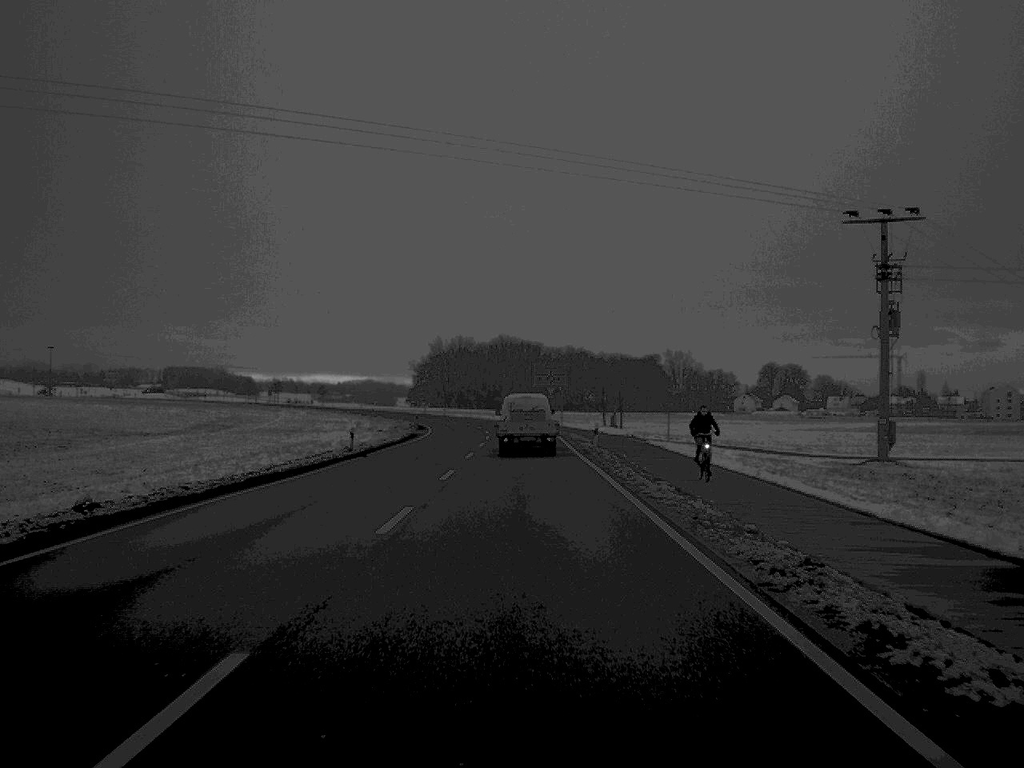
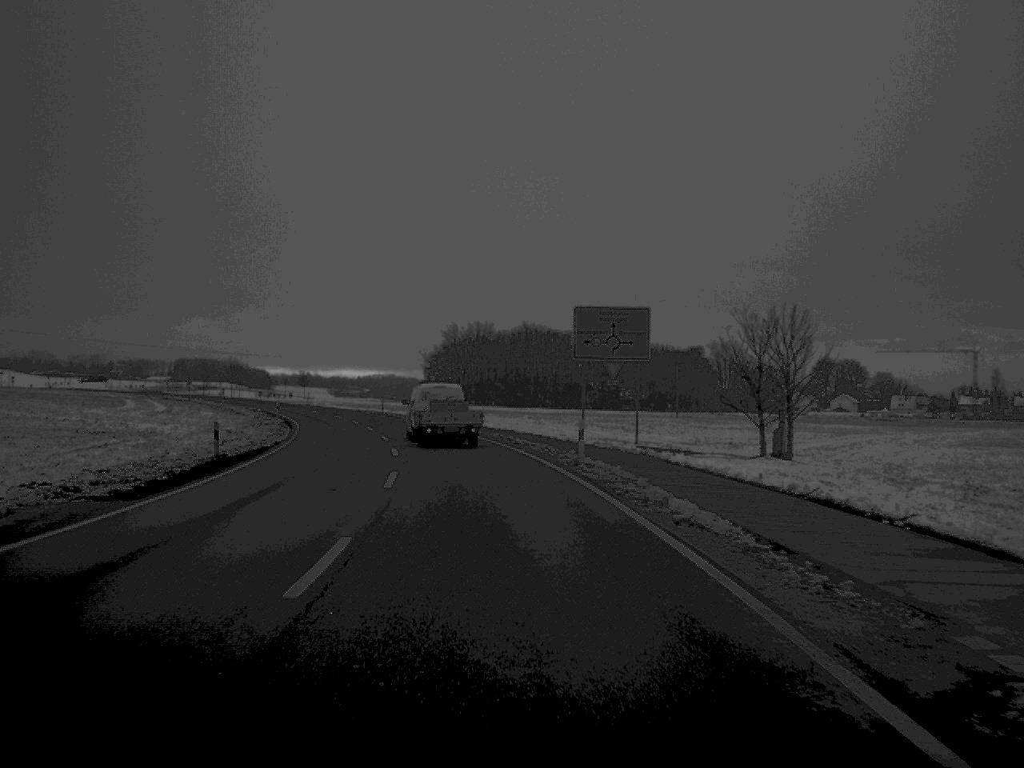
(-0.2, +65.2) m; -1°
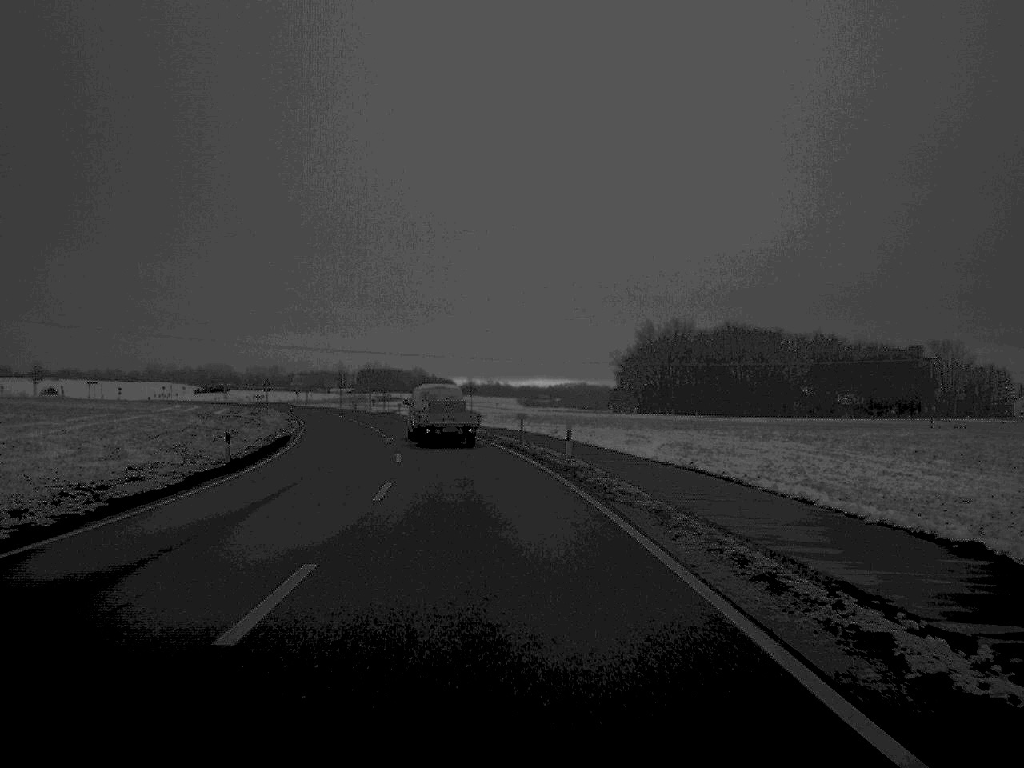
(-3.6, +49.6) m; -9°
